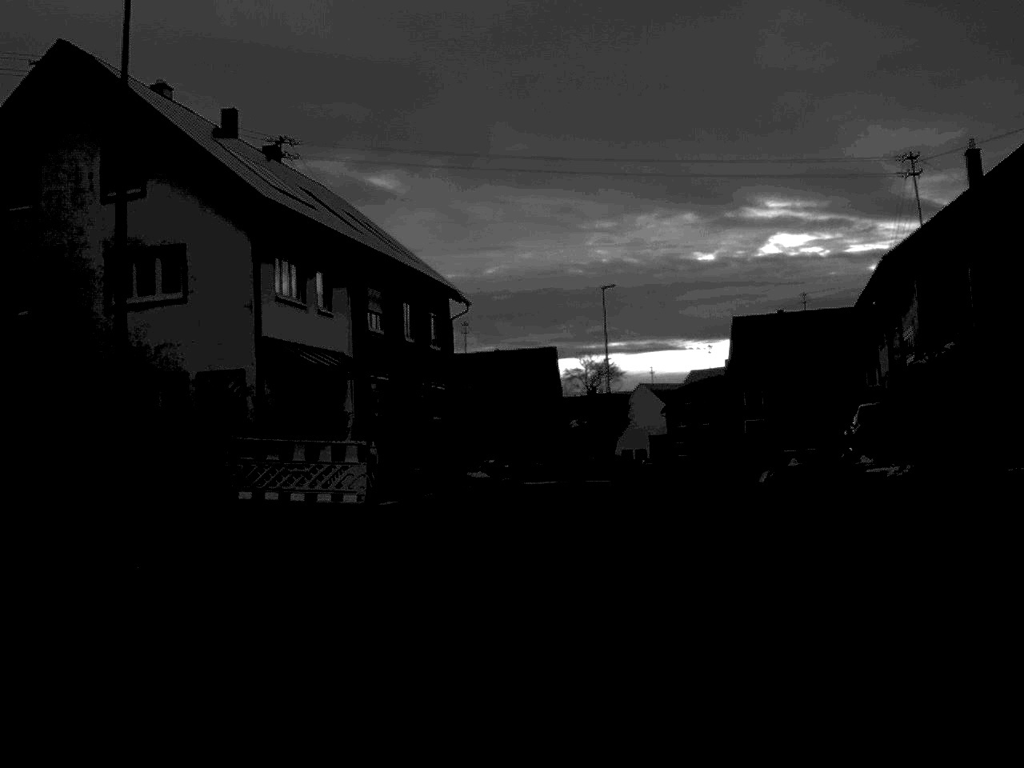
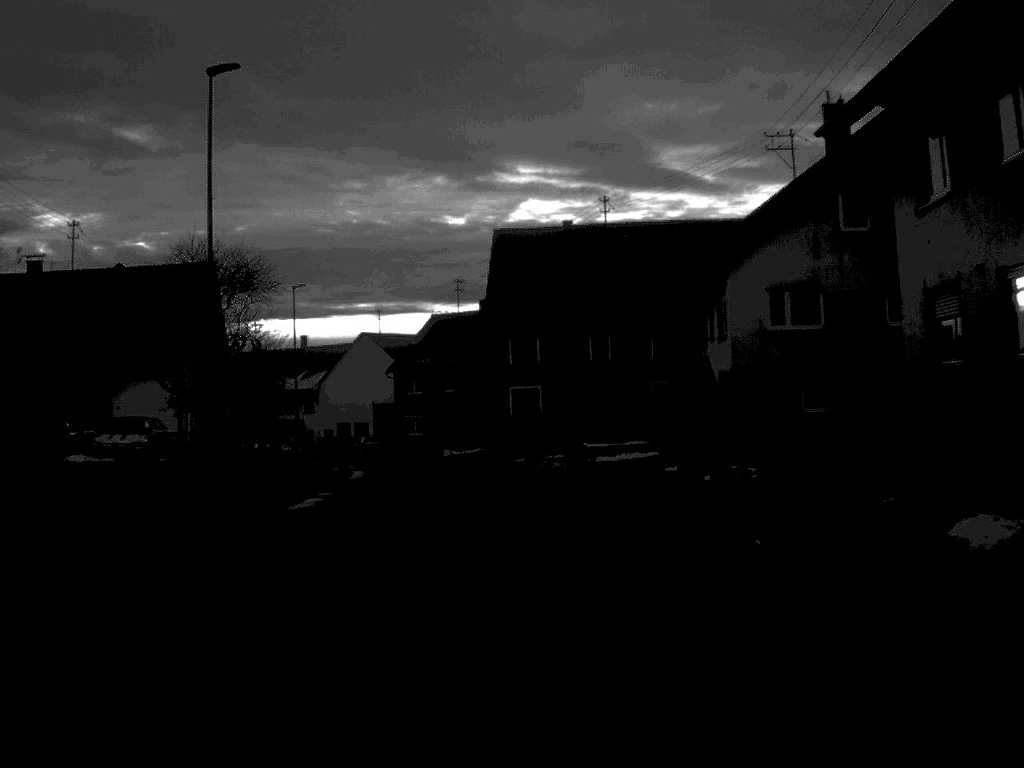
(+4.9, +35.7) m; +11°
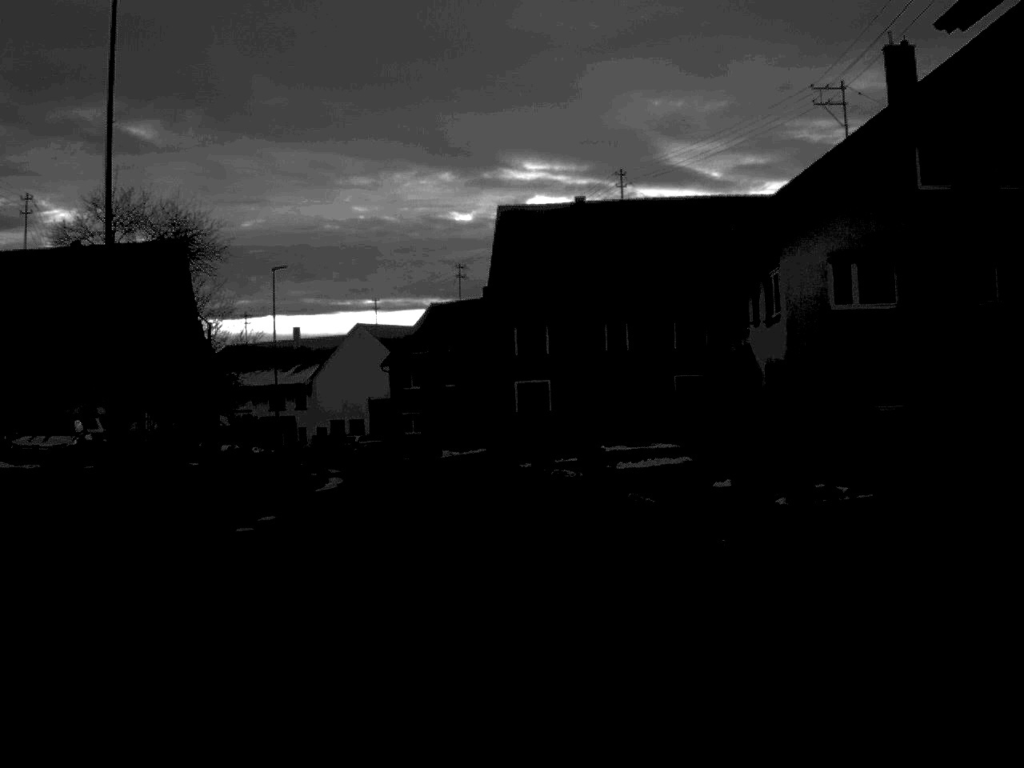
(0.0, +6.9) m; 0°
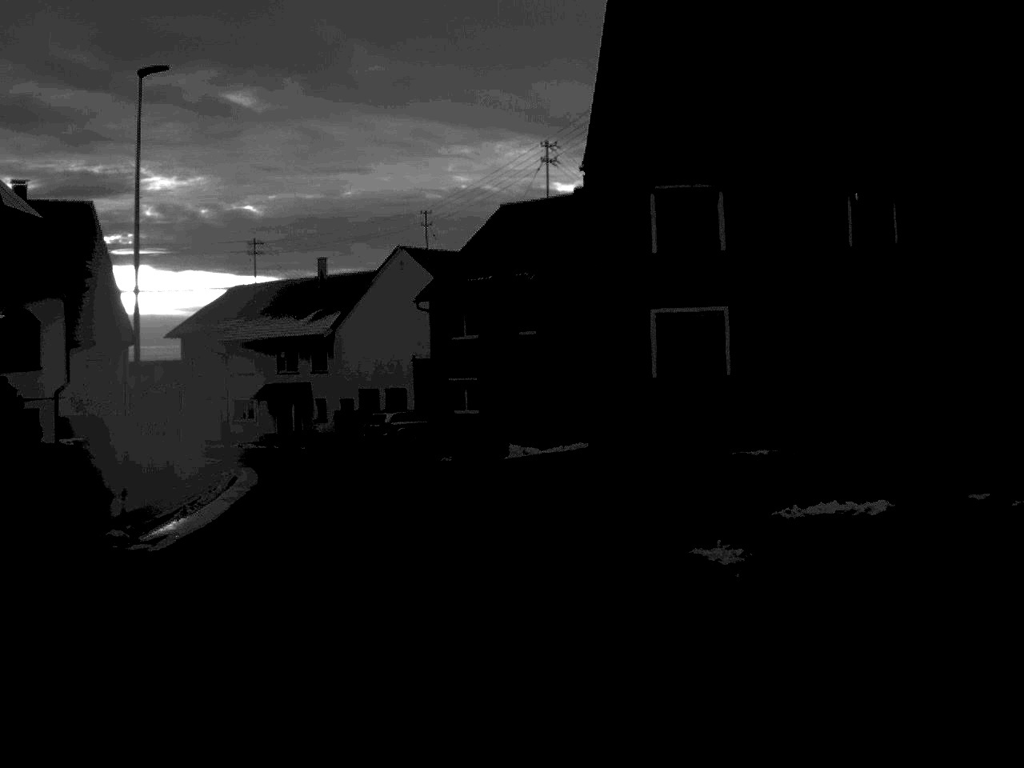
(-0.8, +30.8) m; -5°
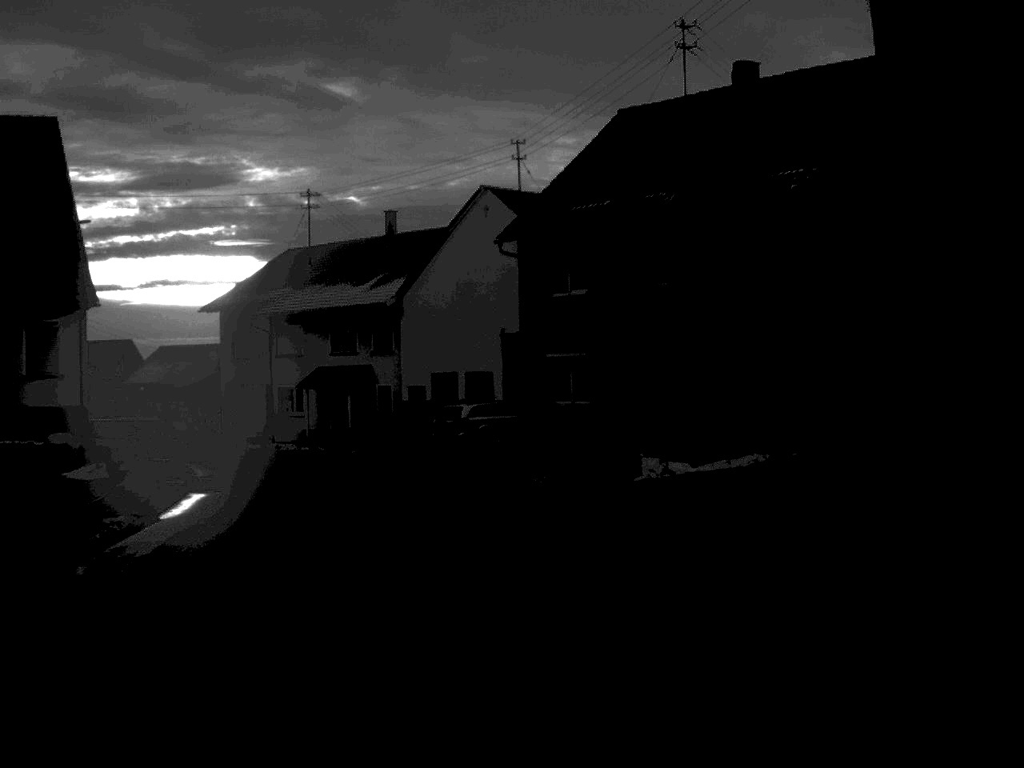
(-0.6, +15.1) m; -5°
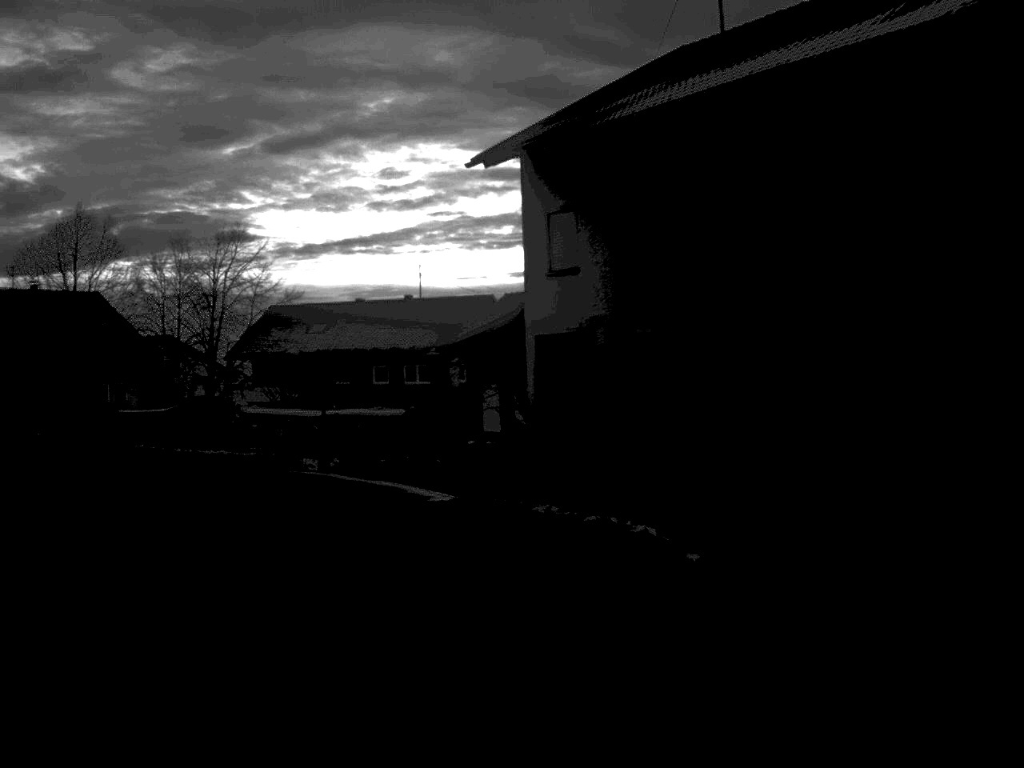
(-5.4, +36.9) m; -20°
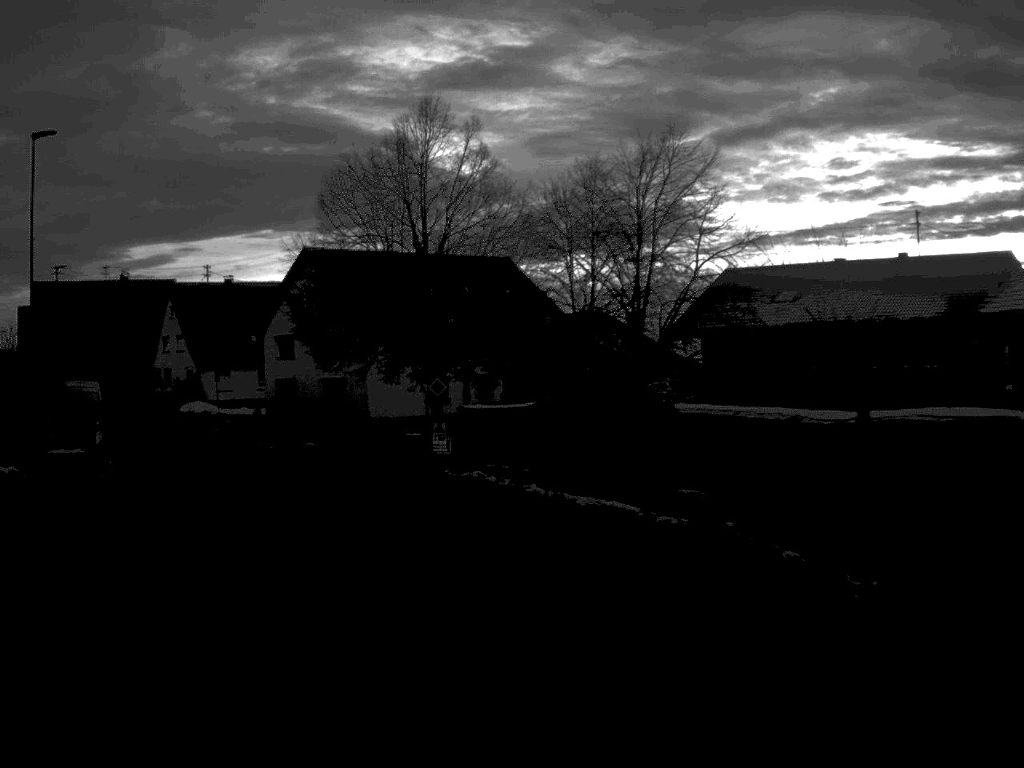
(-3.7, +20.7) m; -20°
